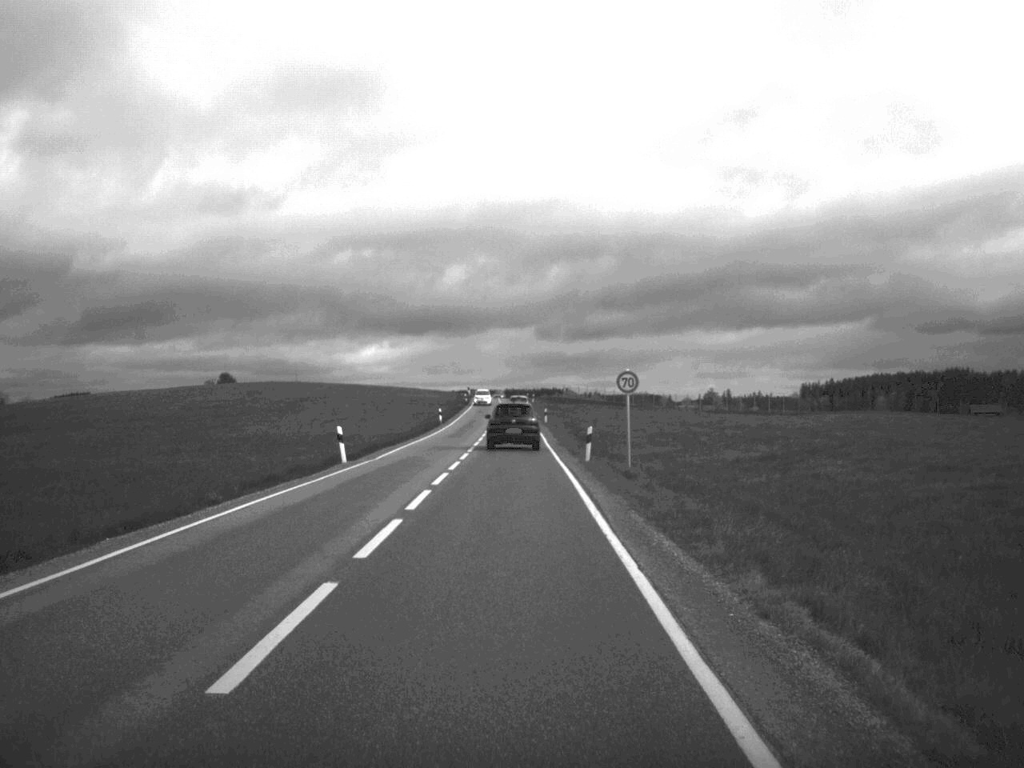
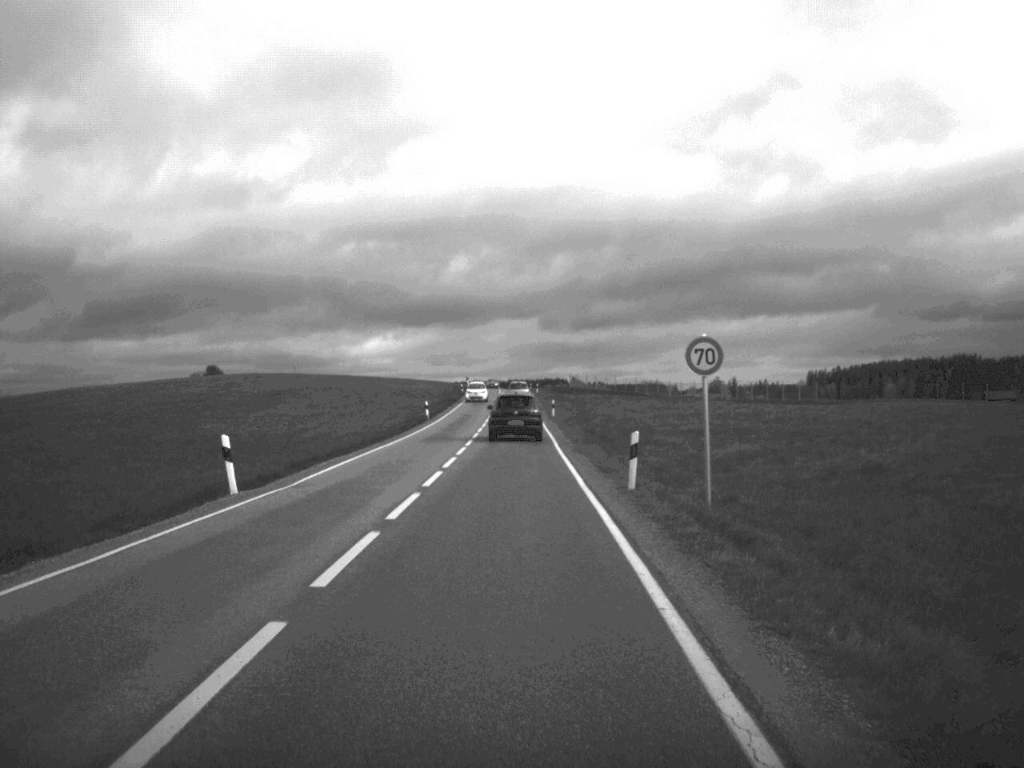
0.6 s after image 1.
(0.0, +13.9) m; 0°
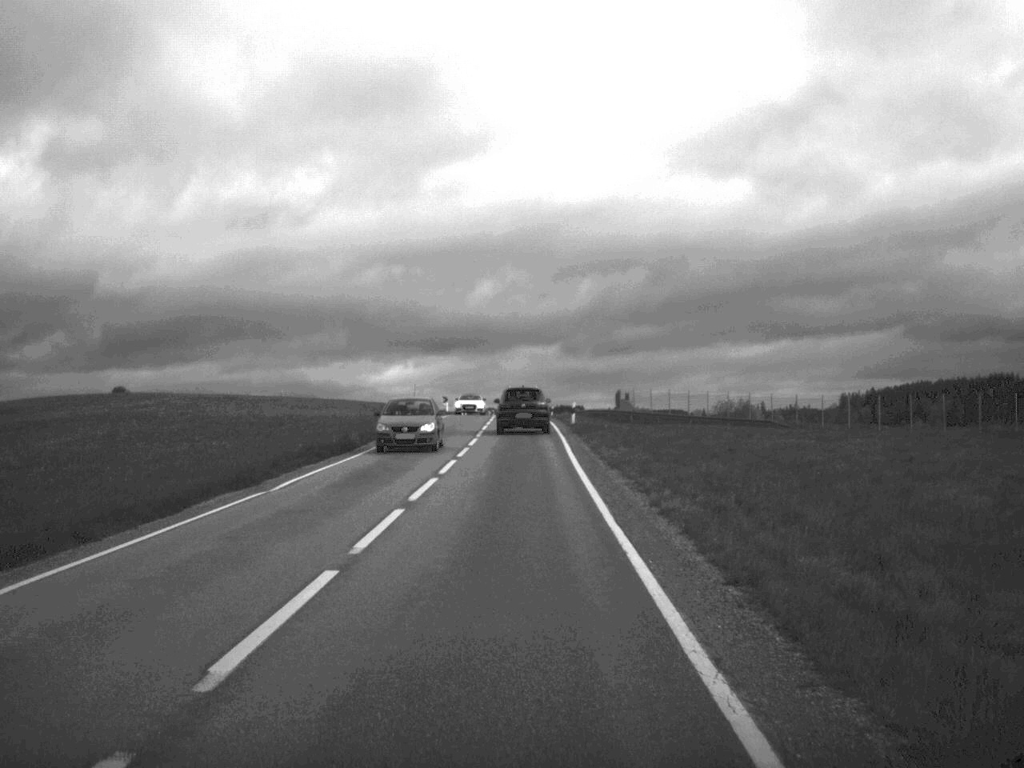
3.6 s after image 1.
(-0.4, +68.6) m; -1°
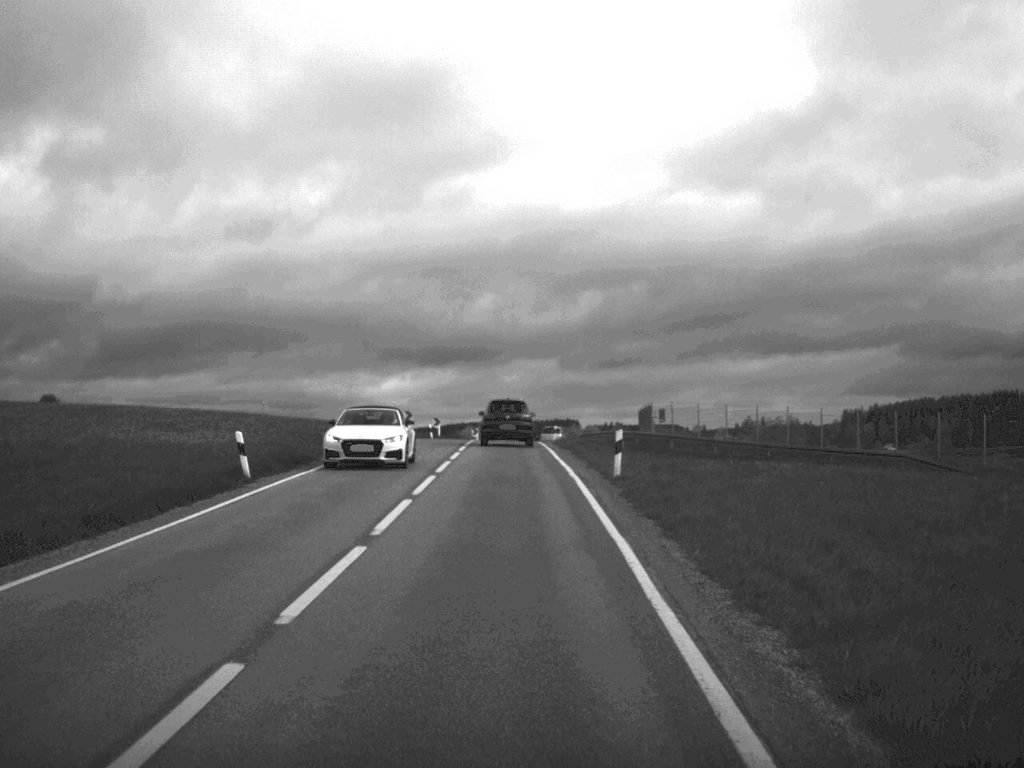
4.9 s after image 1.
(+0.1, +27.4) m; 0°
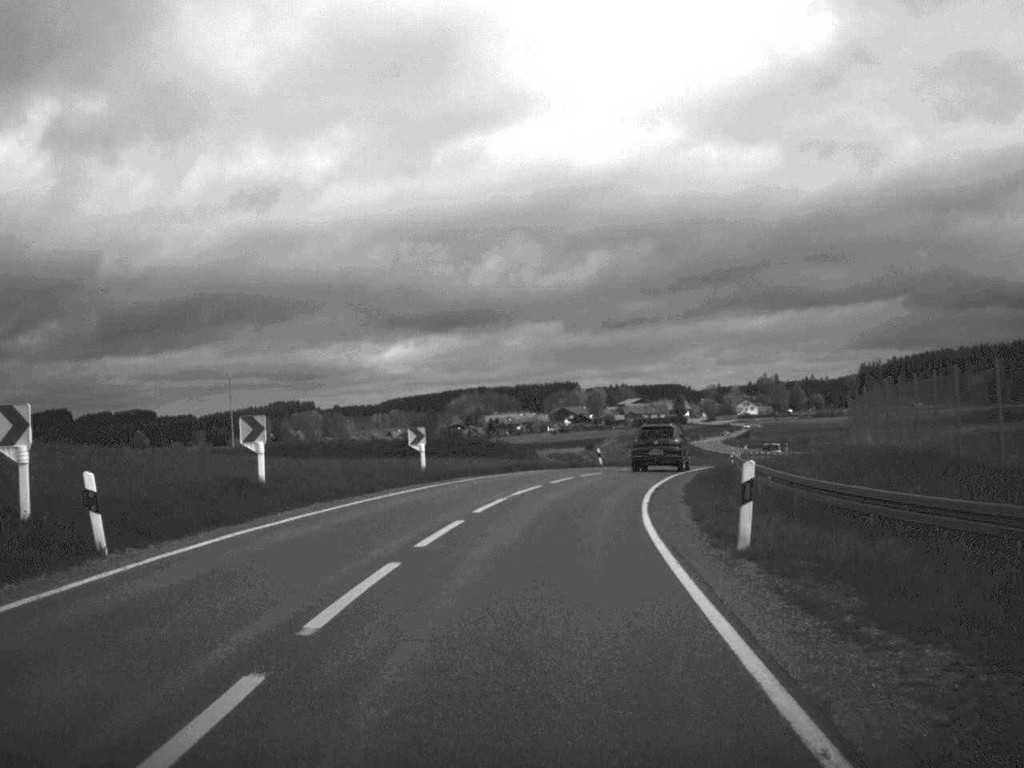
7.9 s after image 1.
(-0.8, +59.5) m; 0°
